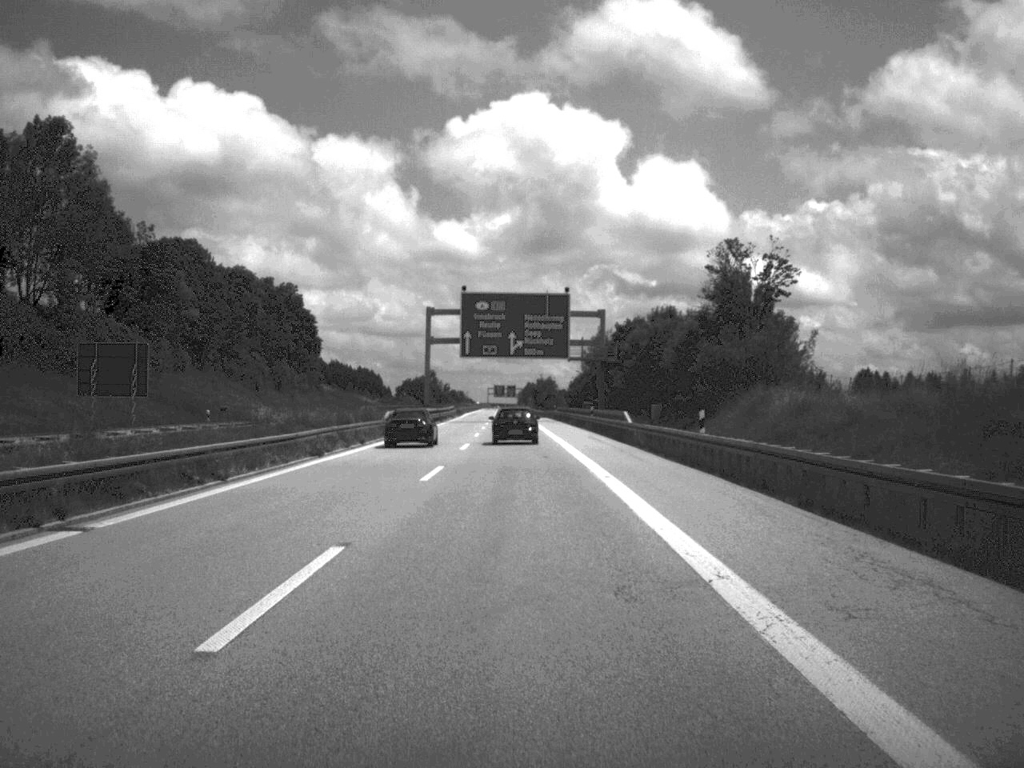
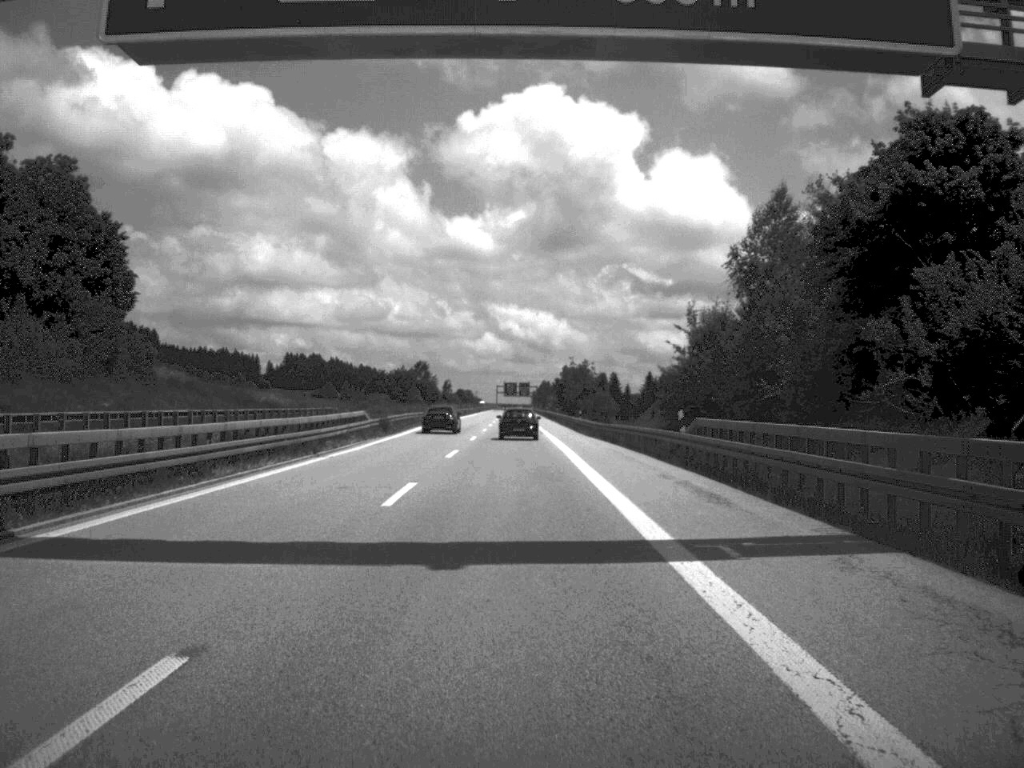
(-1.0, +95.0) m; -1°
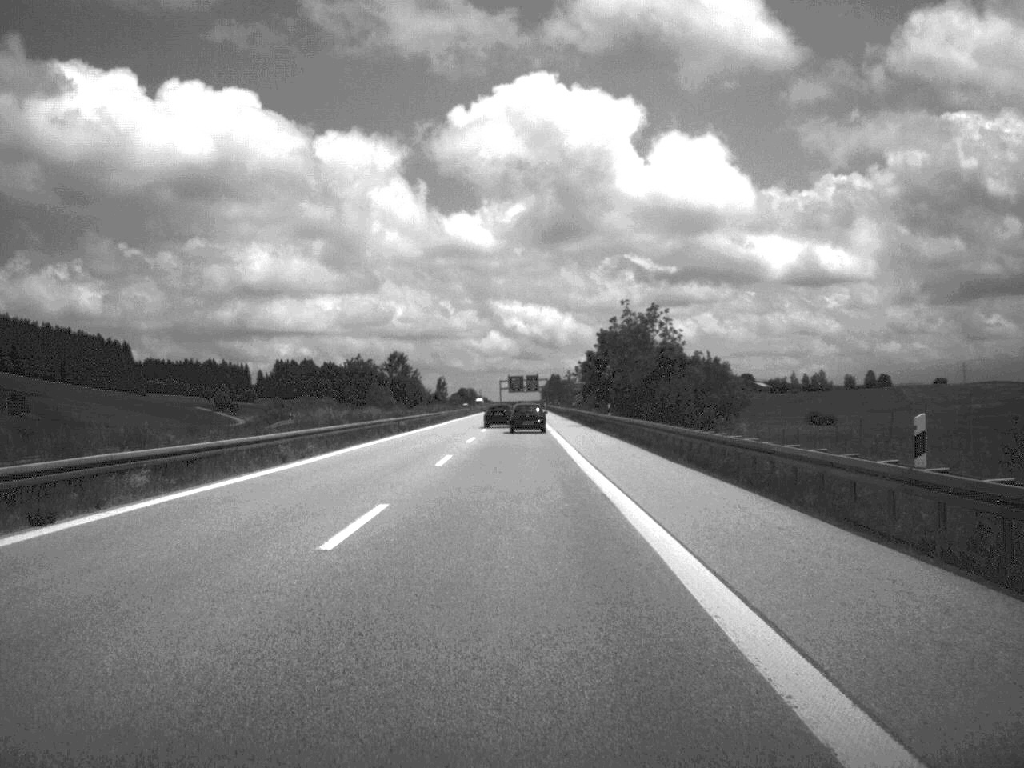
(-0.5, +77.3) m; -1°
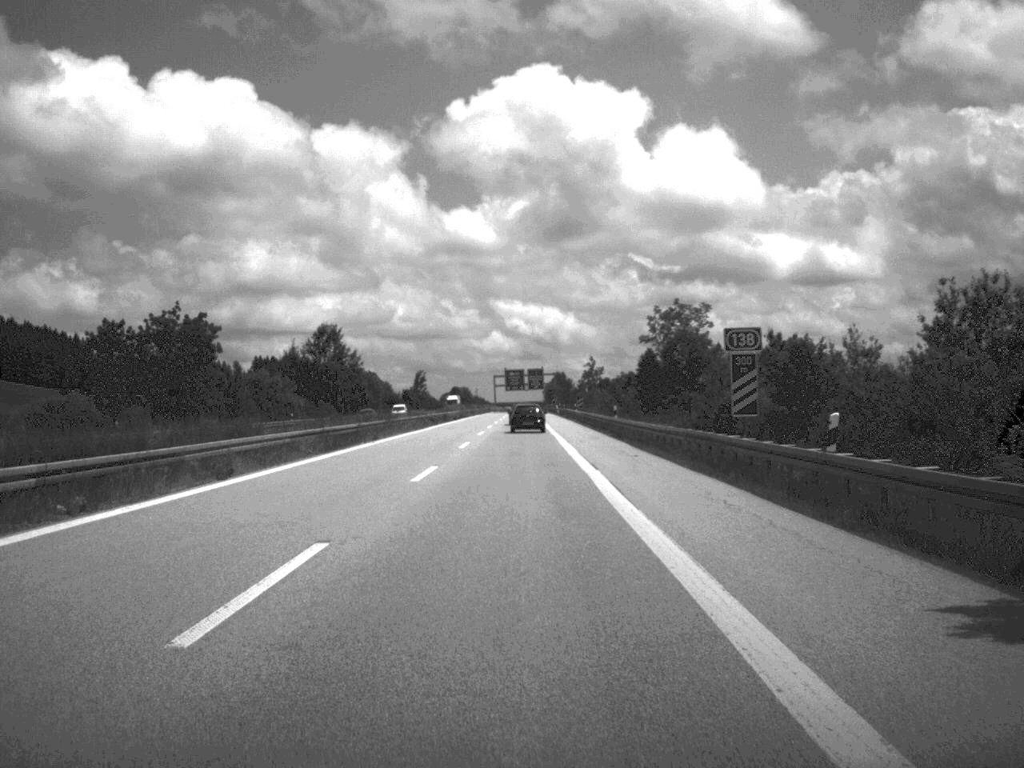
(-0.4, +94.3) m; 0°
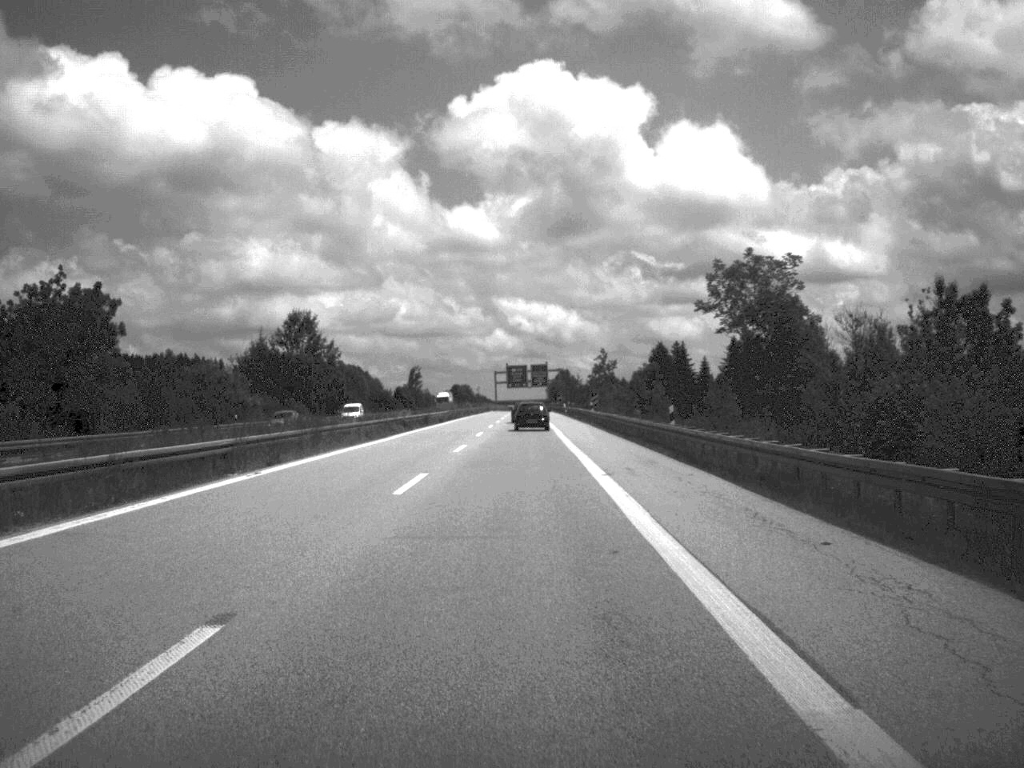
(0.0, +22.2) m; 0°
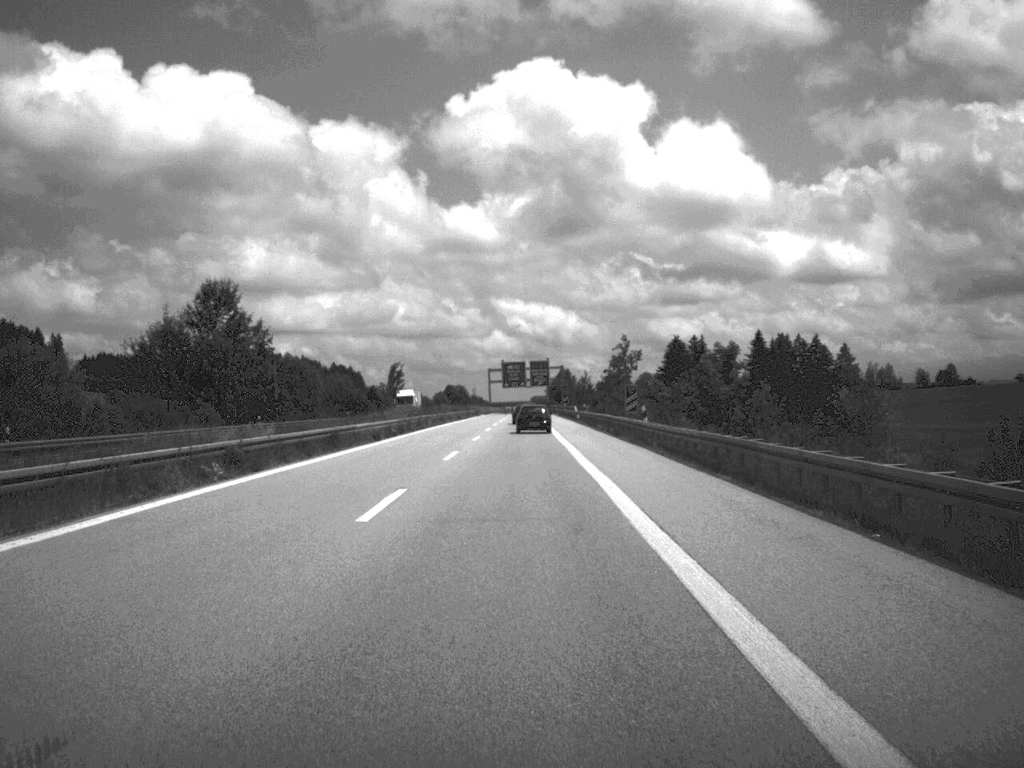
(0.0, +39.3) m; 0°
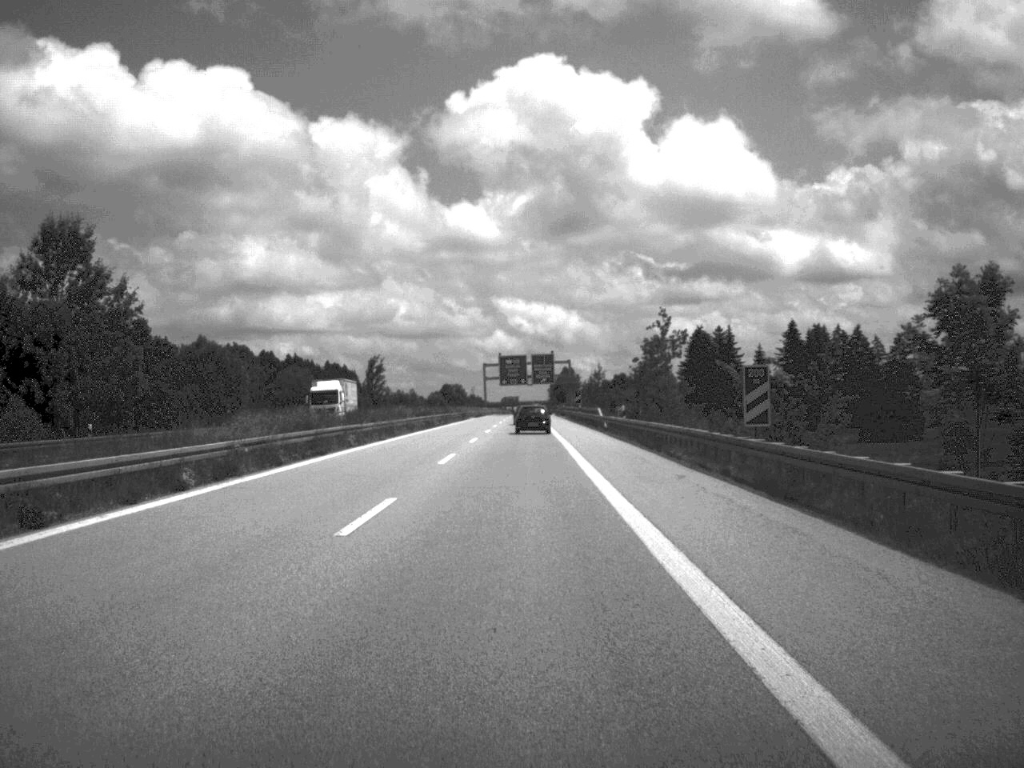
(0.0, +37.7) m; 0°
